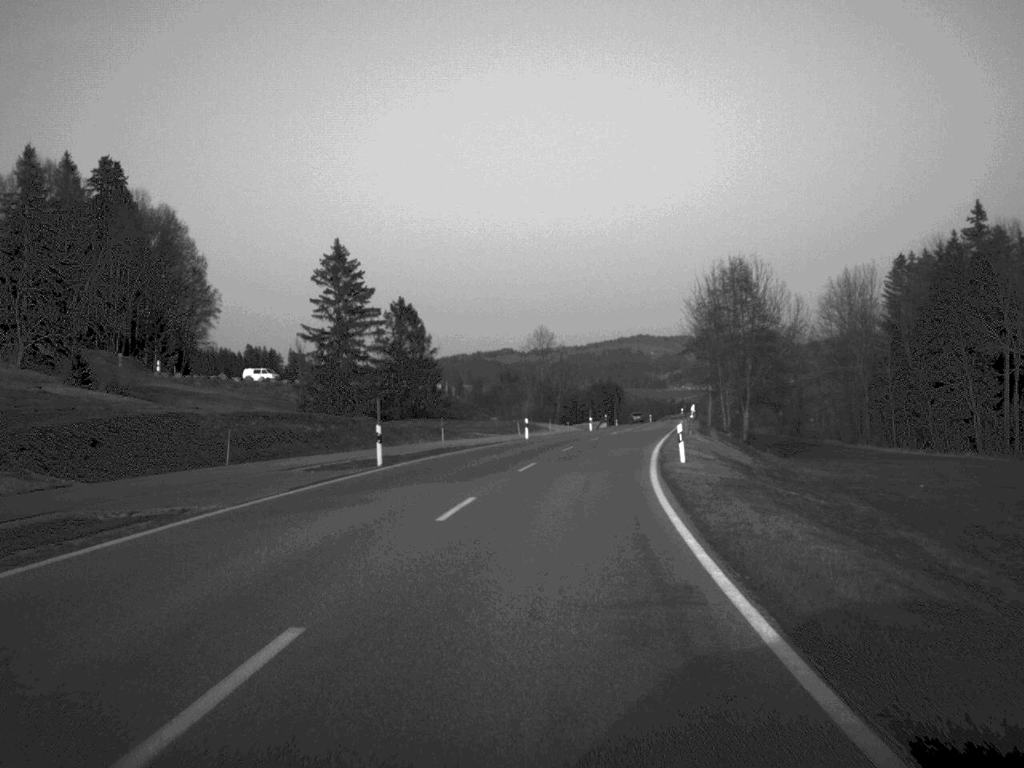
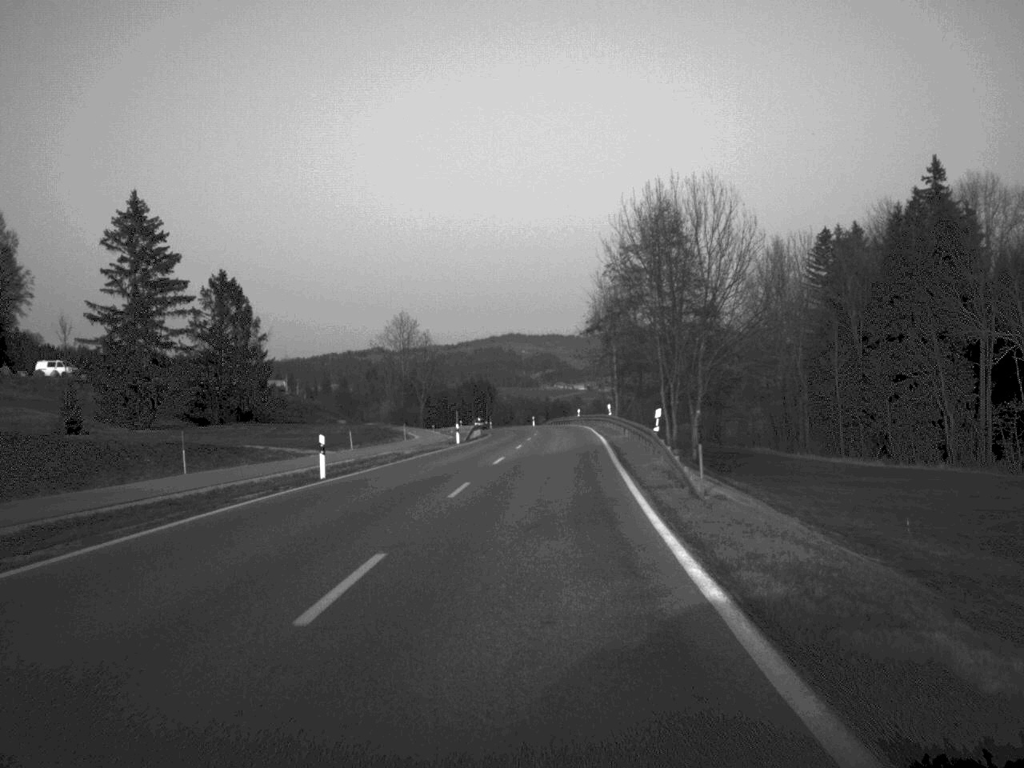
(+1.7, +31.7) m; +6°
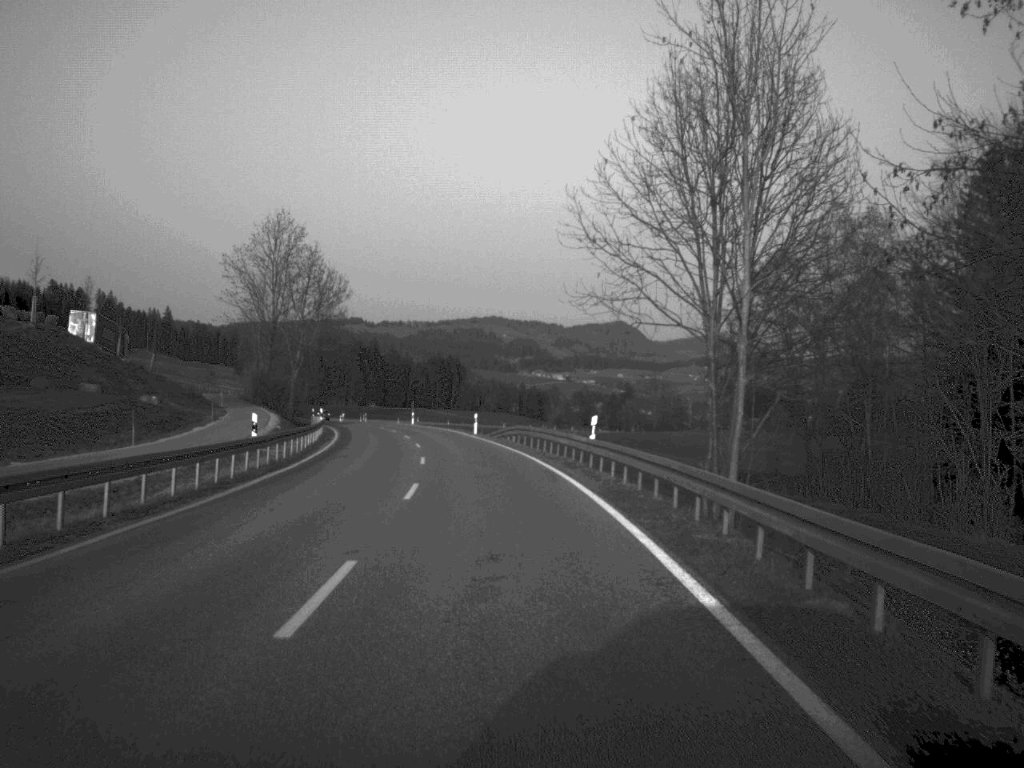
(+2.1, +72.8) m; +1°
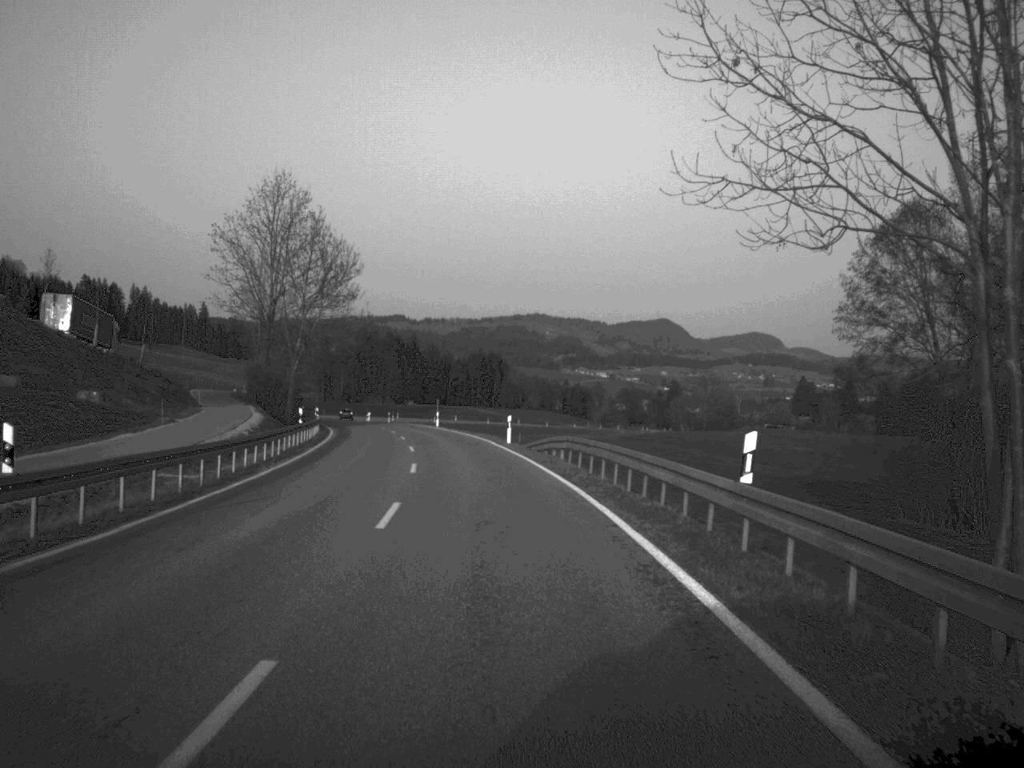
(-0.3, +16.8) m; -2°
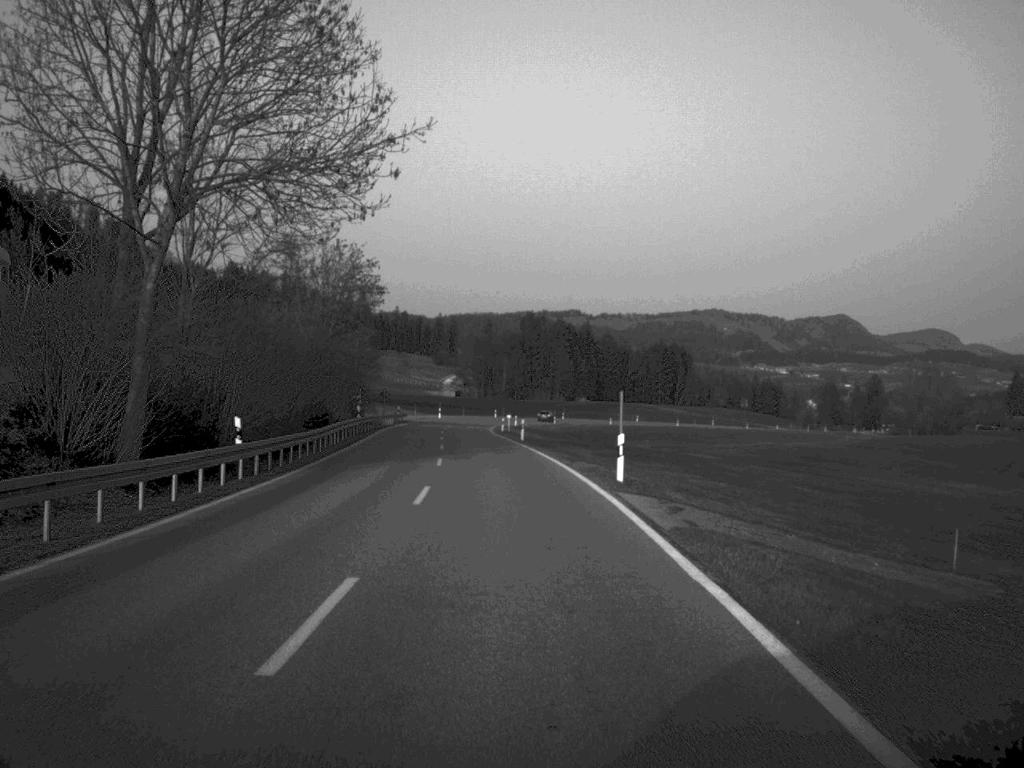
(-3.9, +56.6) m; -8°
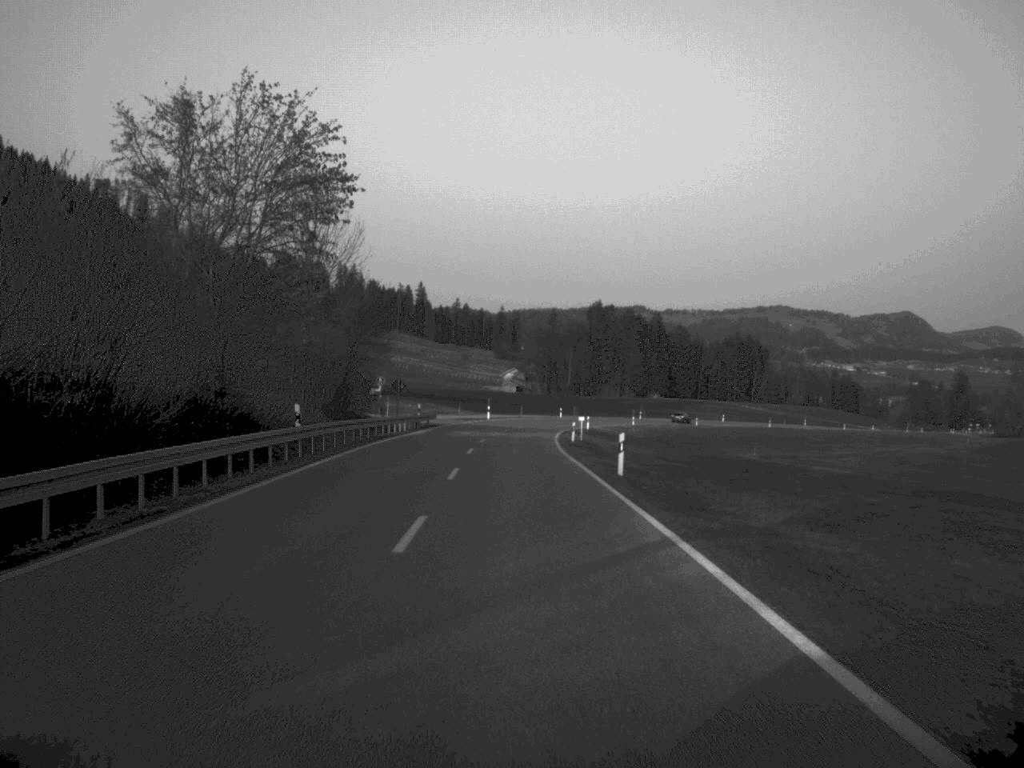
(-0.8, +30.5) m; -3°
